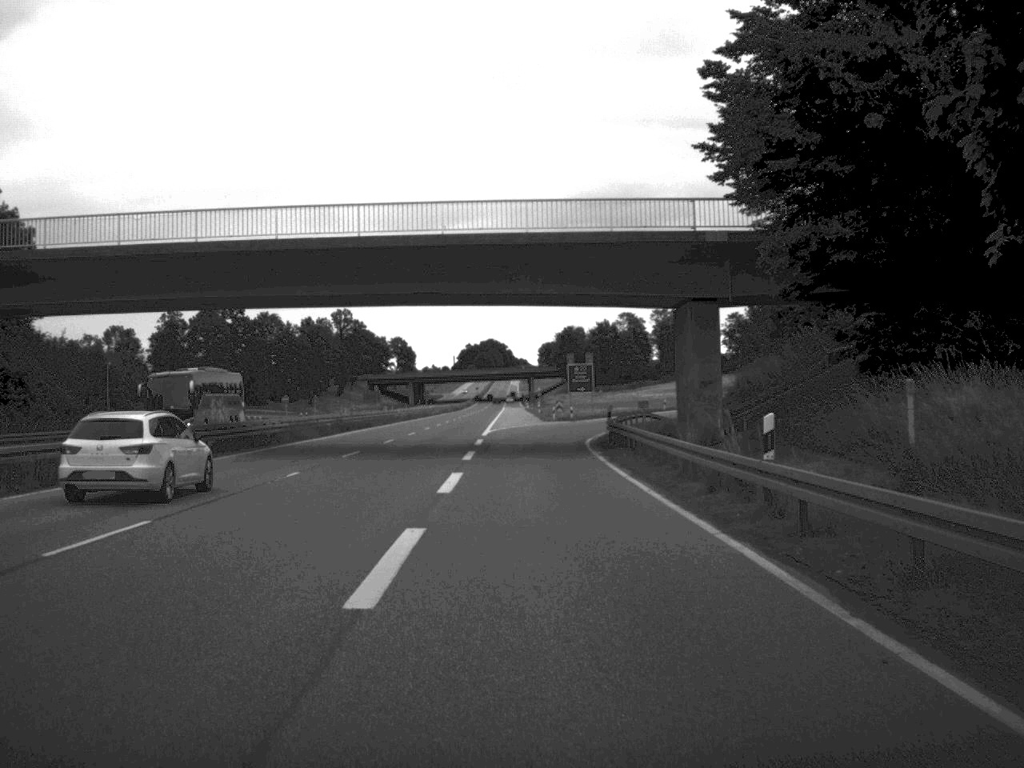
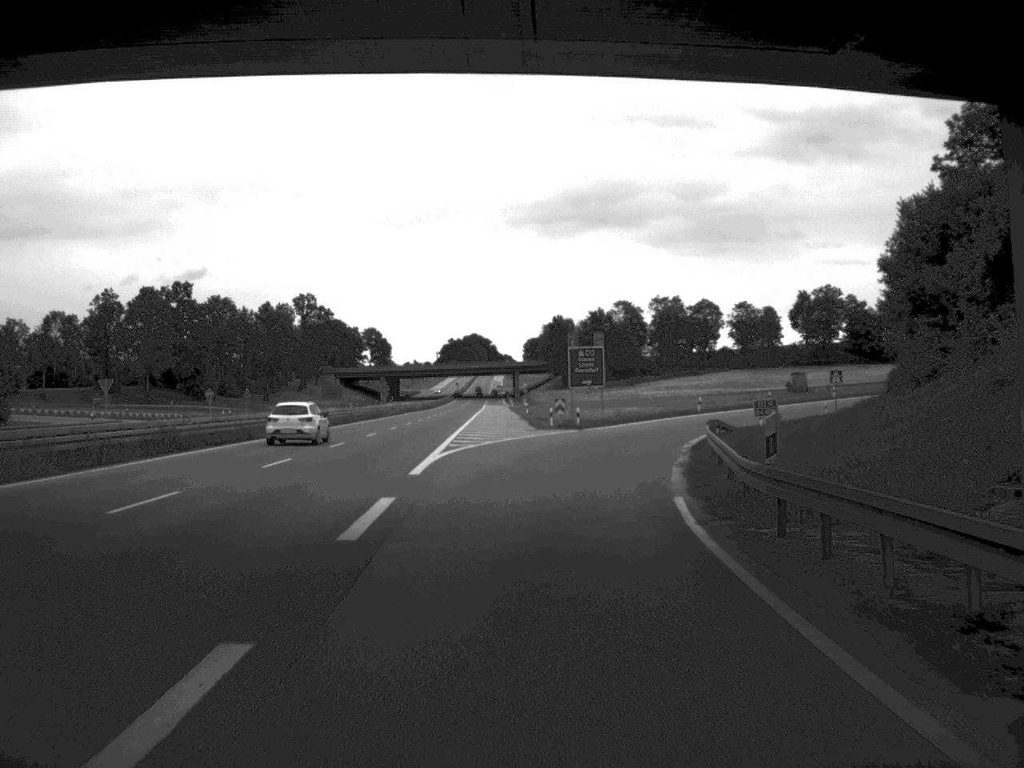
(0.0, +31.3) m; +1°
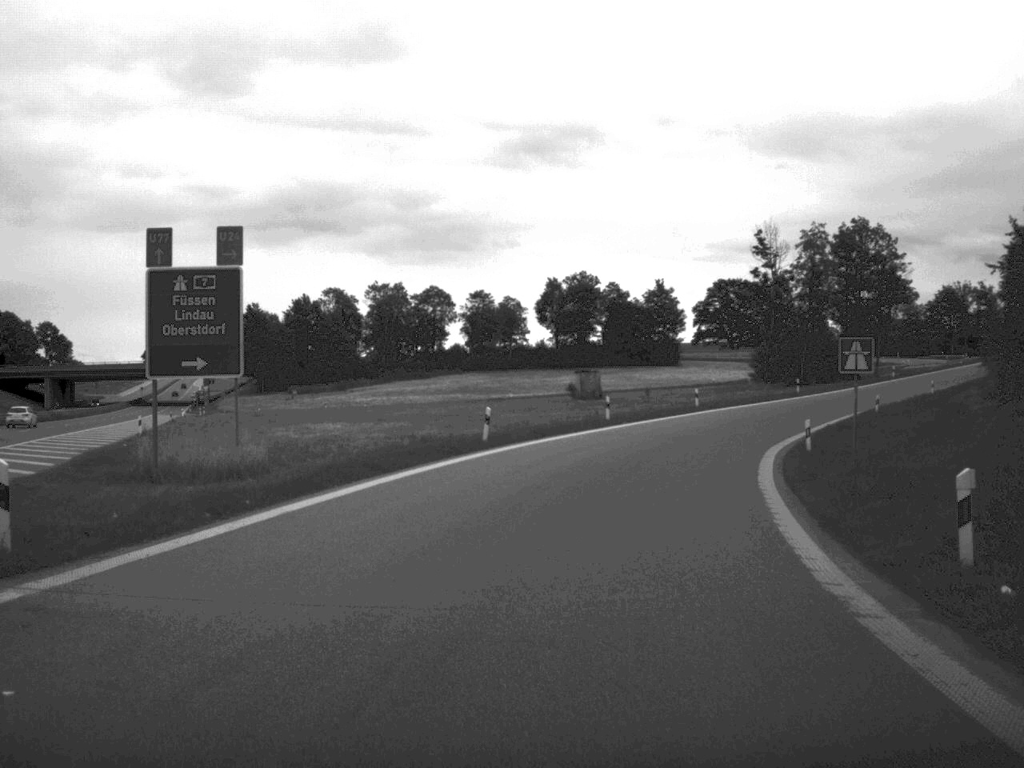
(+4.6, +49.7) m; +13°
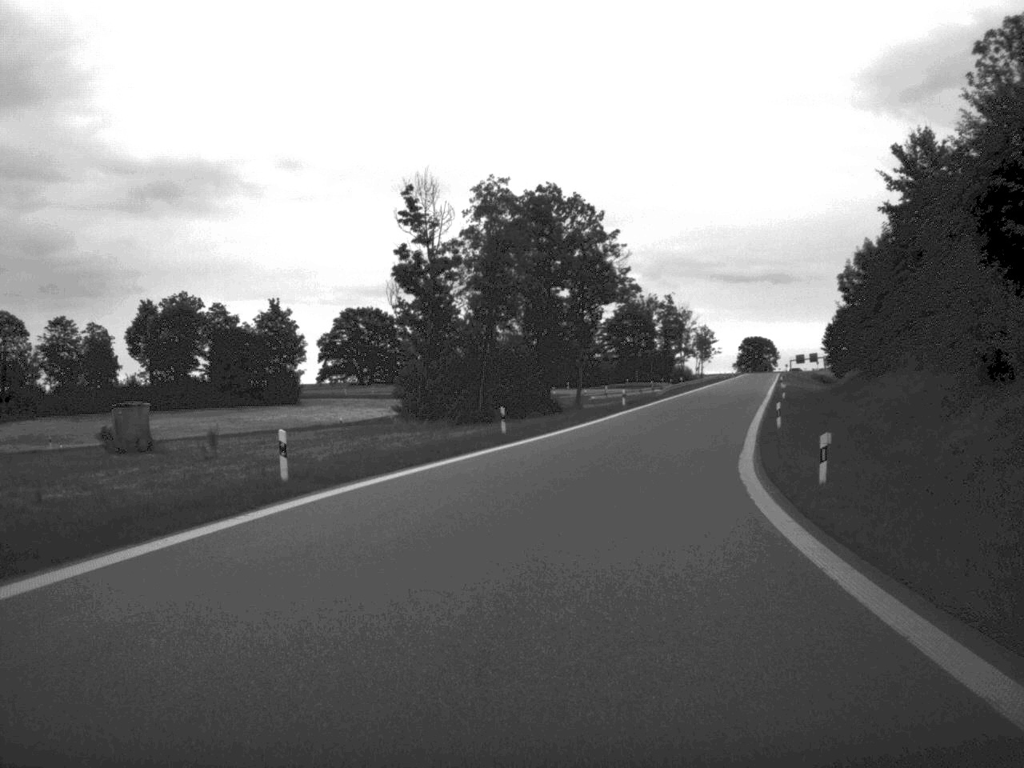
(+5.8, +40.6) m; +16°
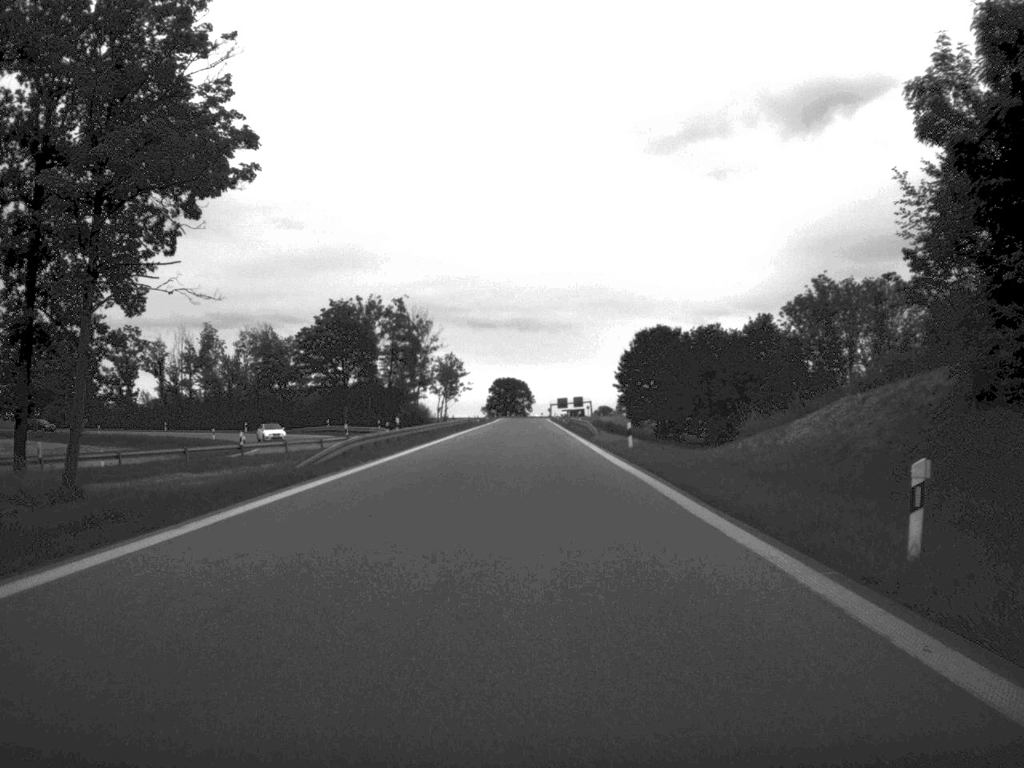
(+8.1, +59.4) m; +11°
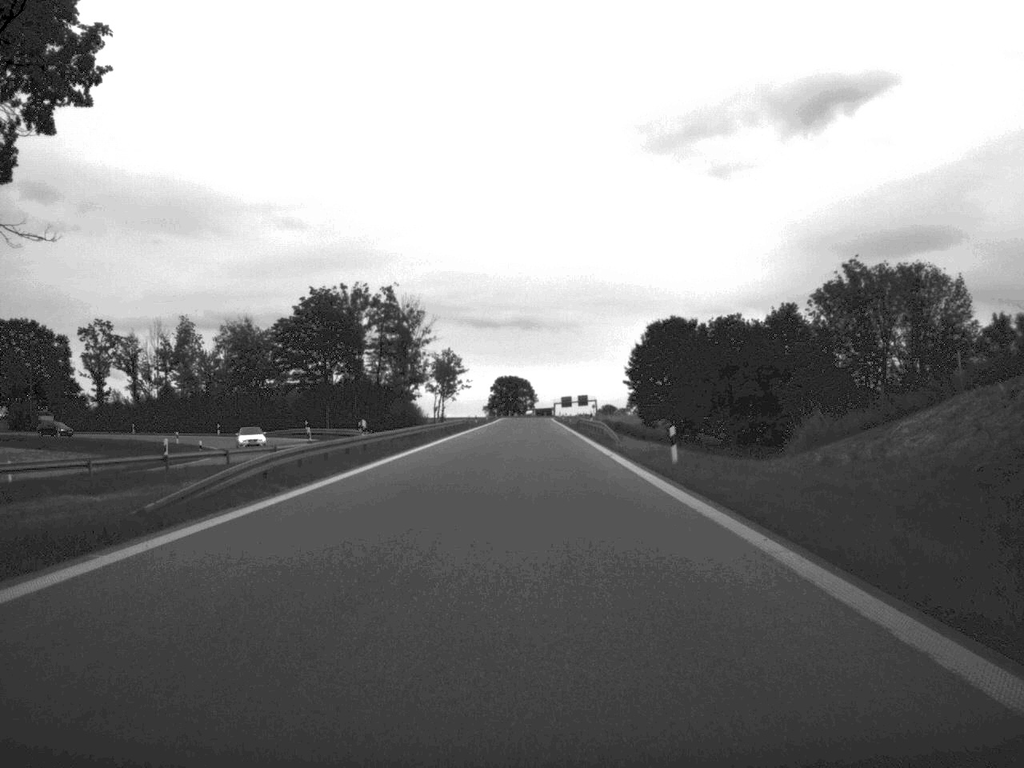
(0.0, +12.1) m; 0°
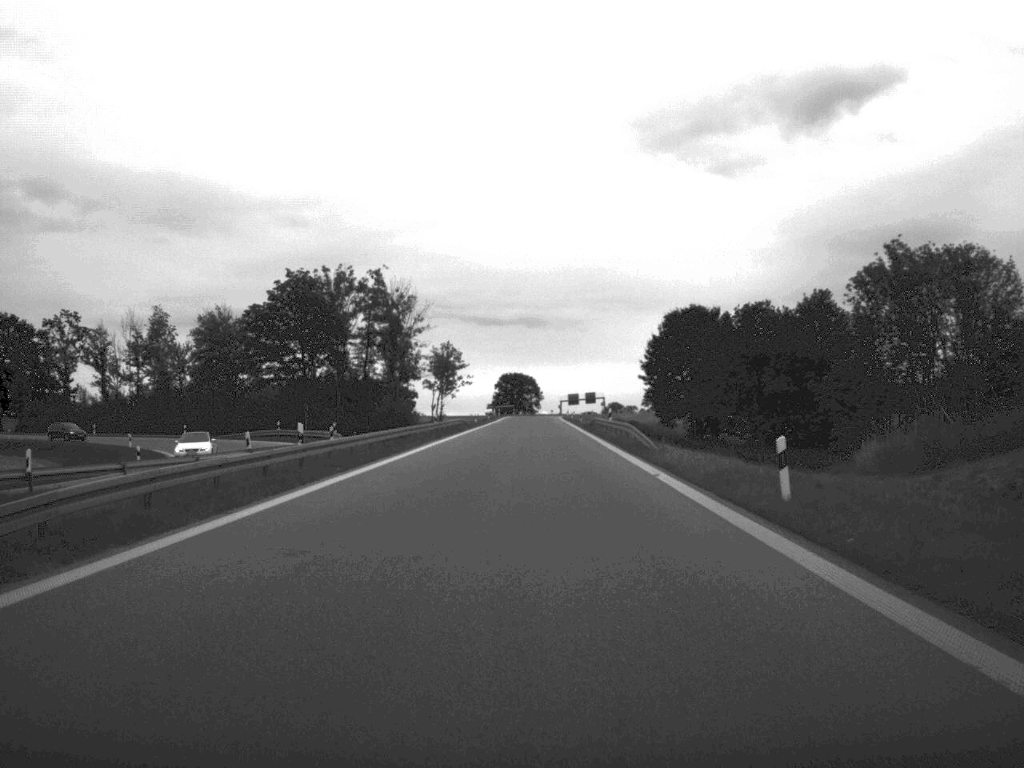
(0.0, +12.8) m; 0°
